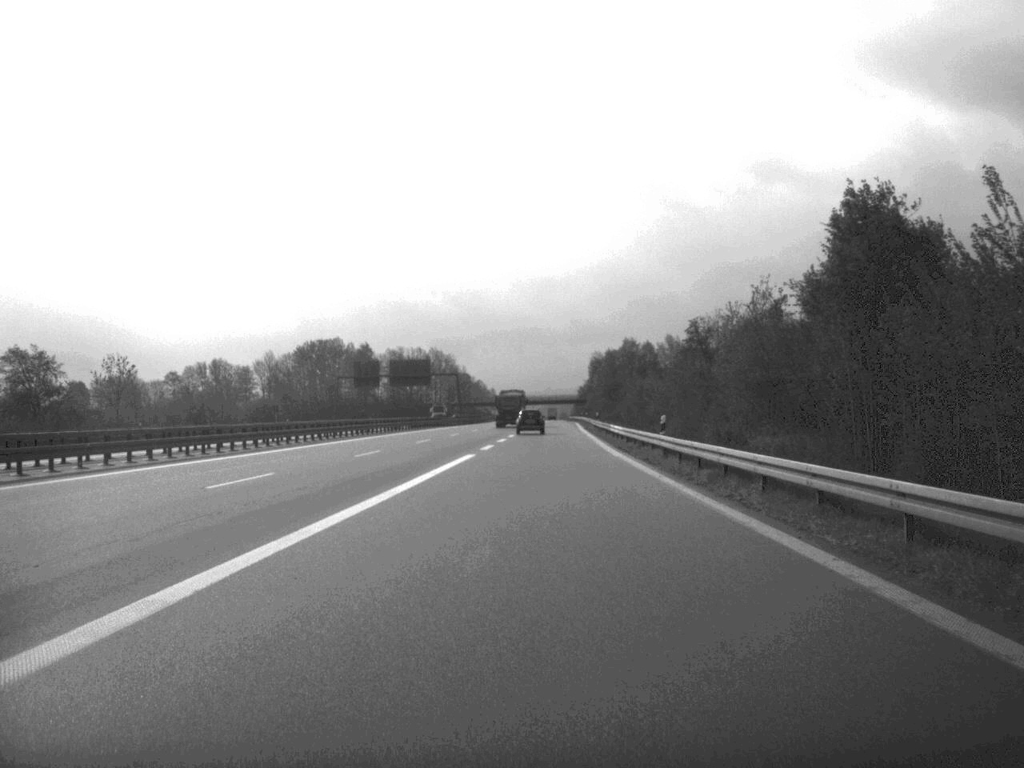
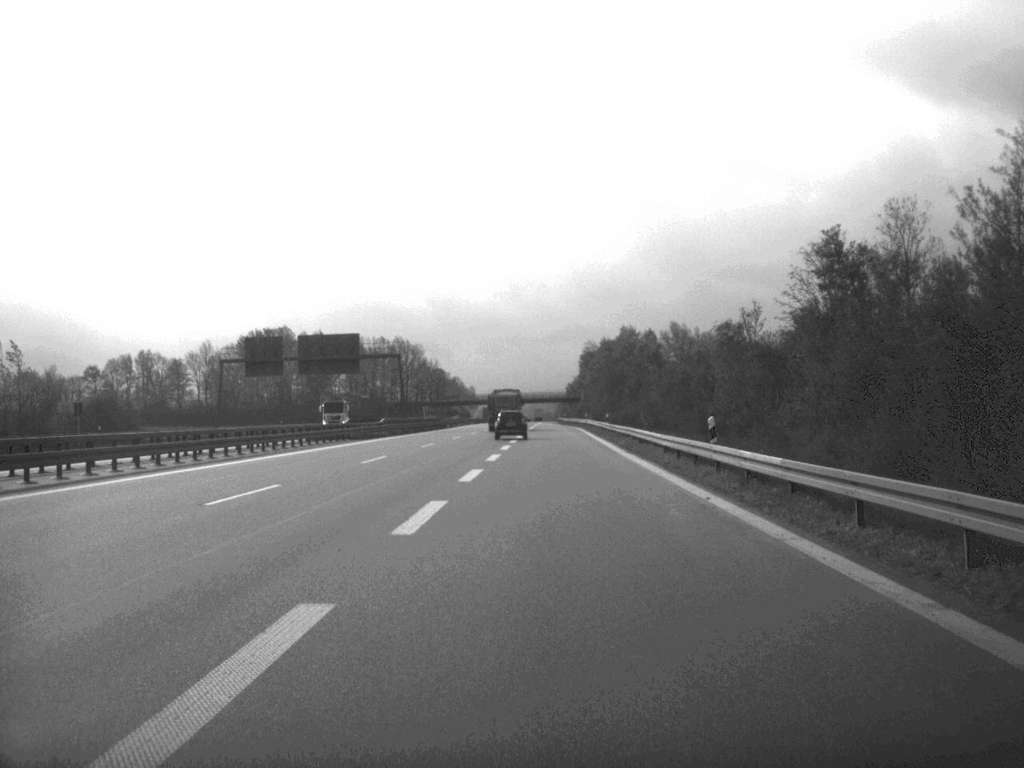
(+0.3, +57.2) m; +1°
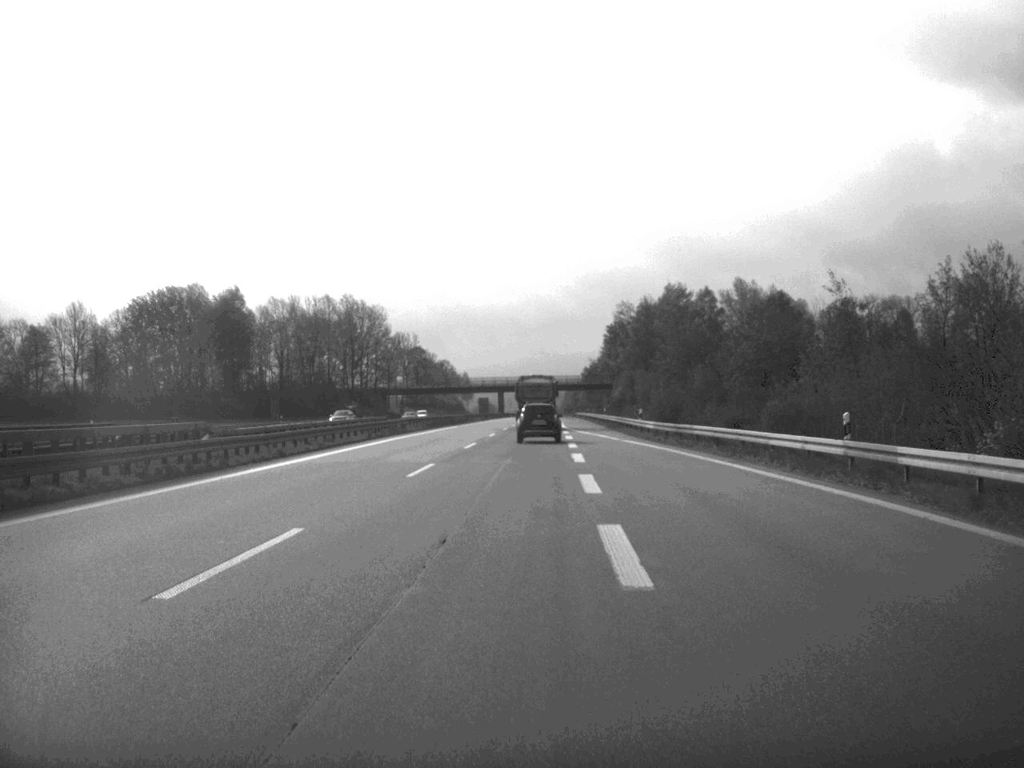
(-0.8, +99.8) m; 0°
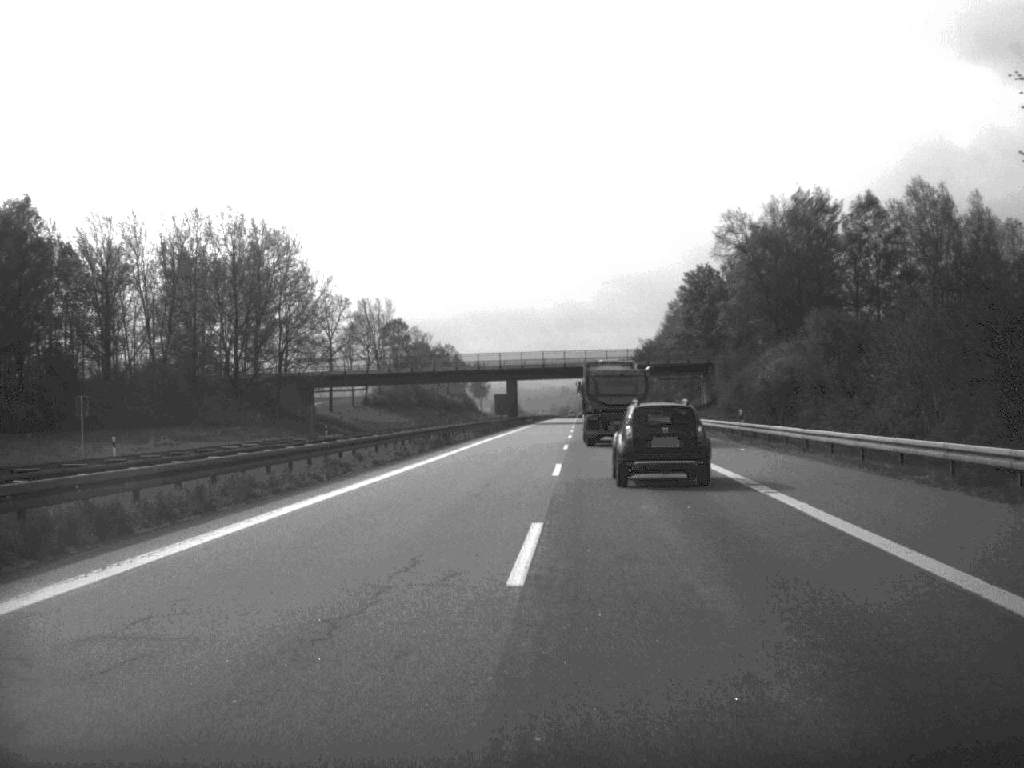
(-0.6, +105.3) m; -1°
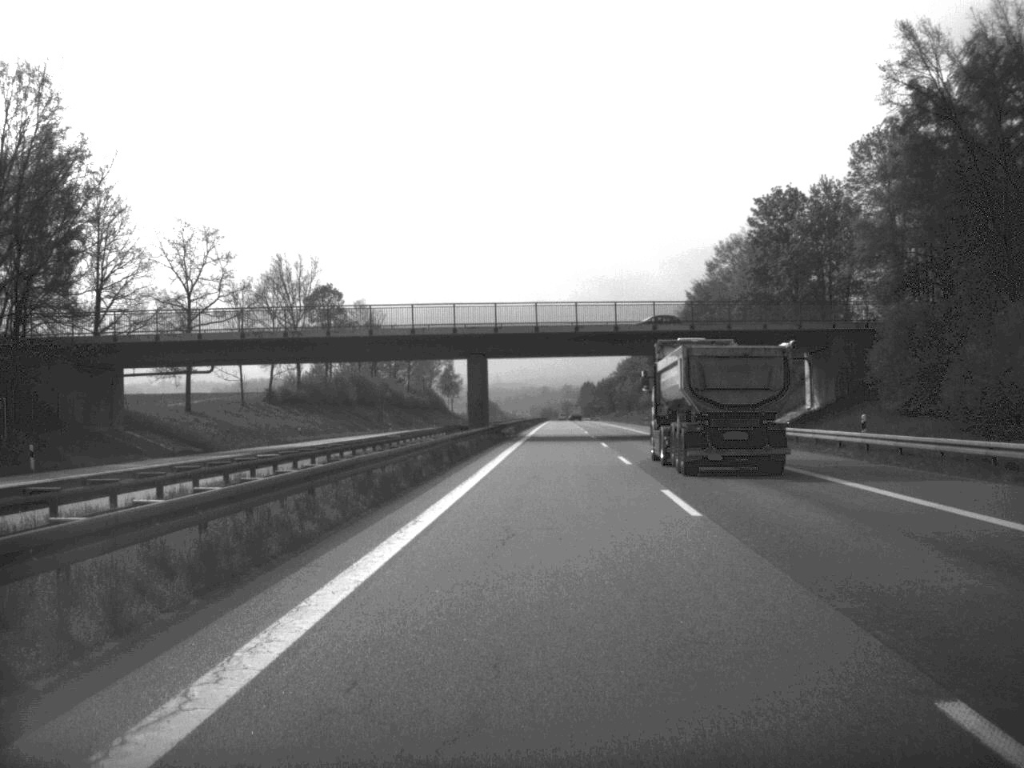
(+0.1, +63.6) m; +1°
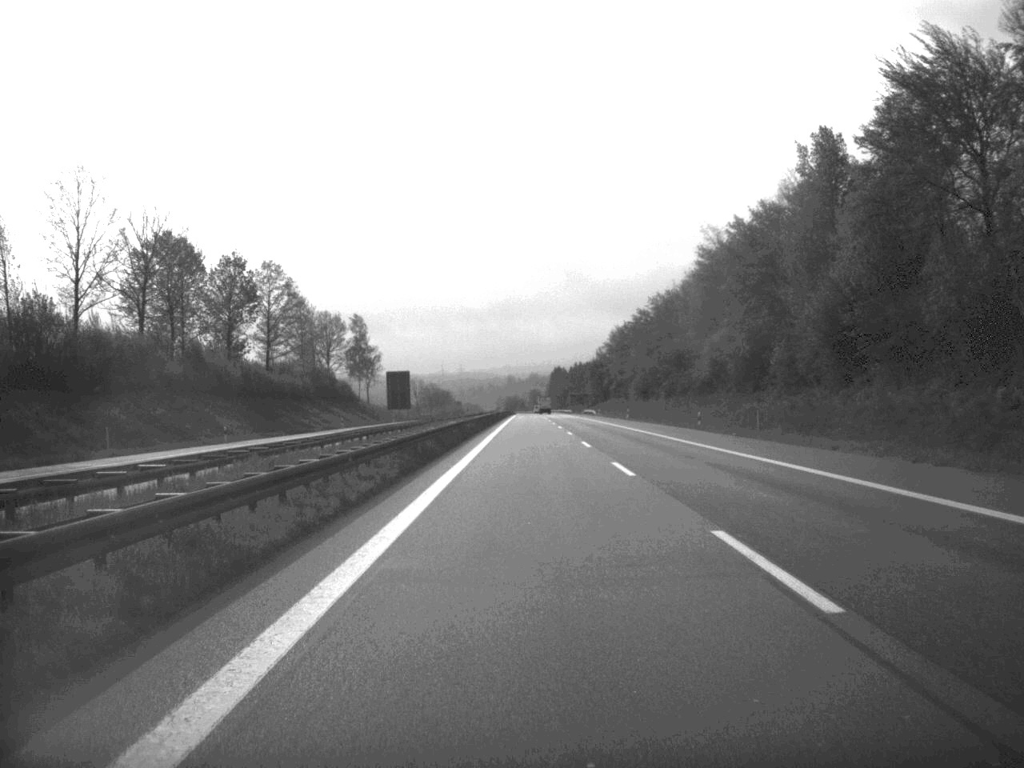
(+2.4, +115.6) m; +1°
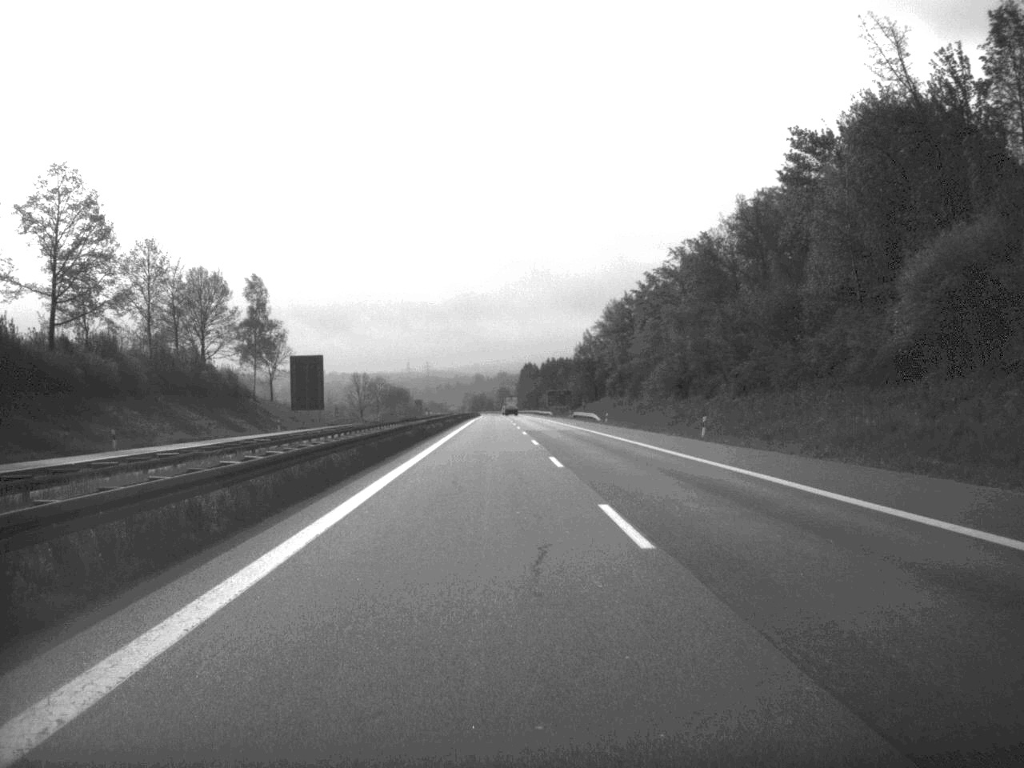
(+0.6, +66.3) m; +1°
